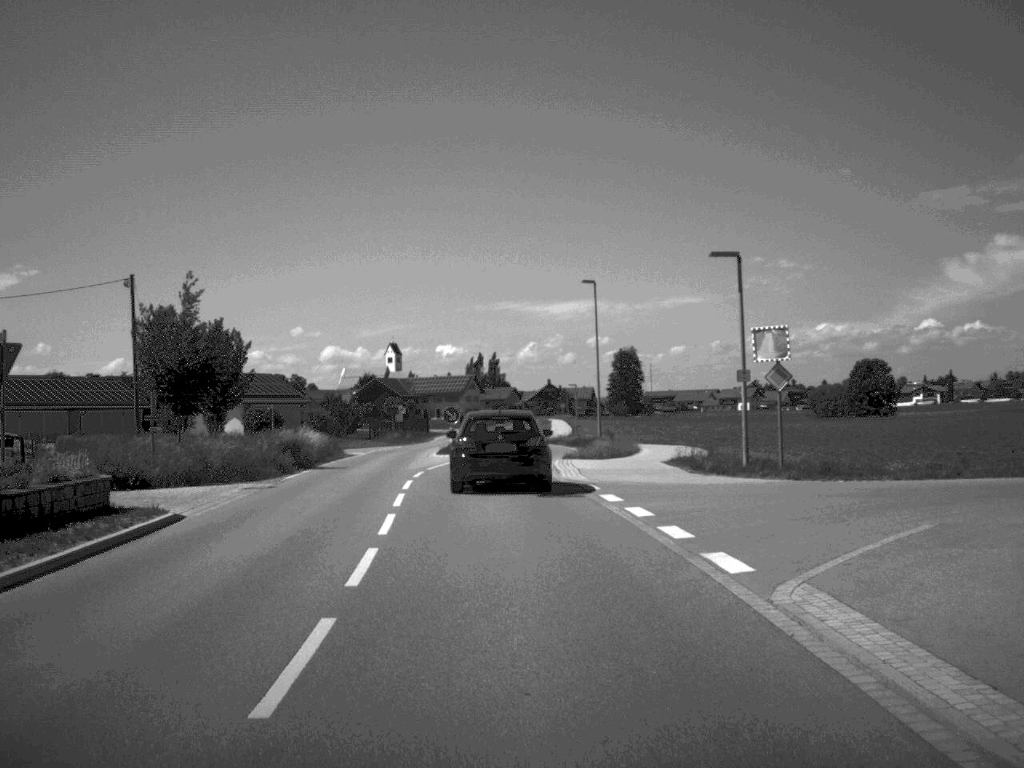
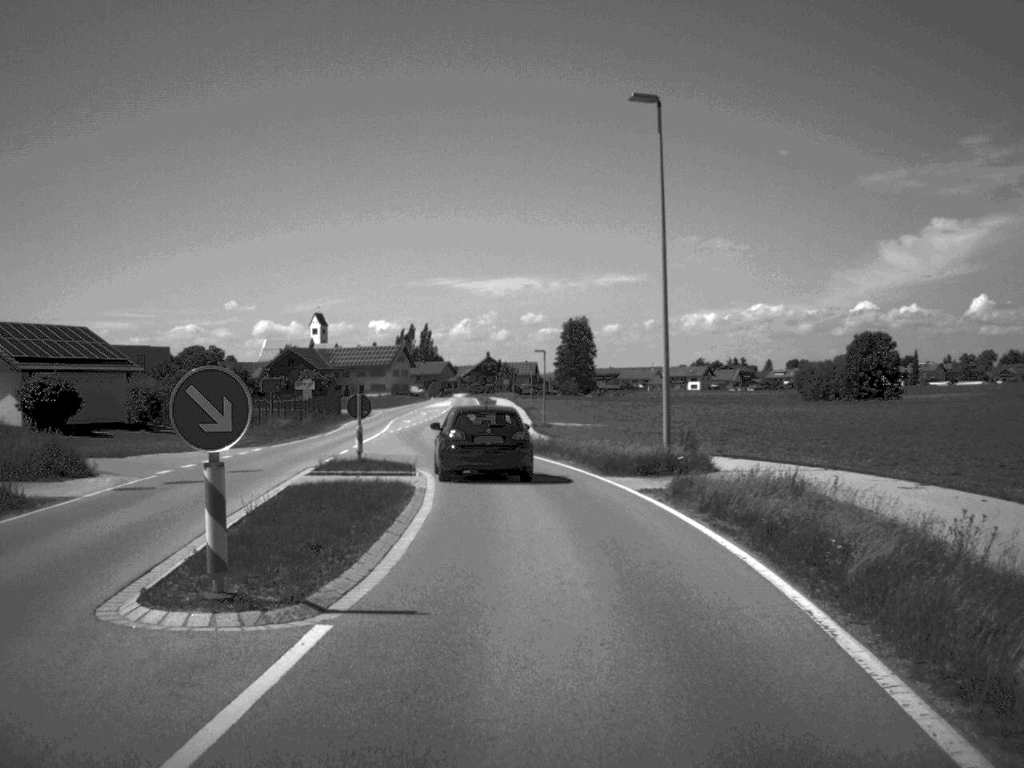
(-0.9, +35.5) m; +3°
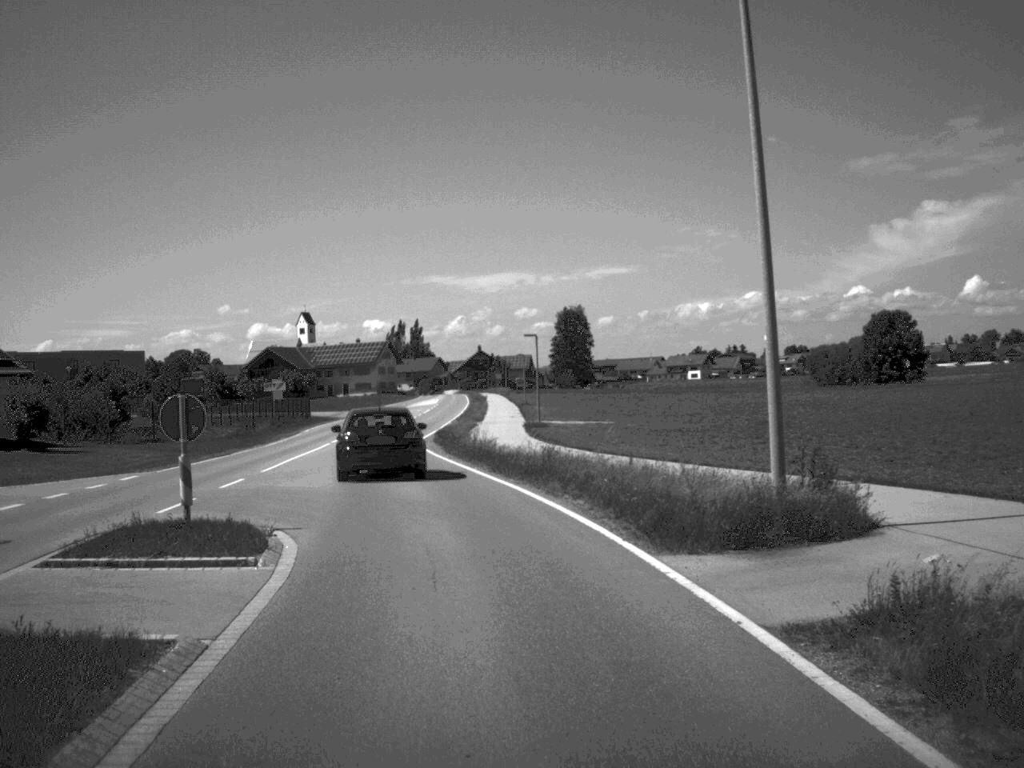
(+0.2, +13.9) m; 0°
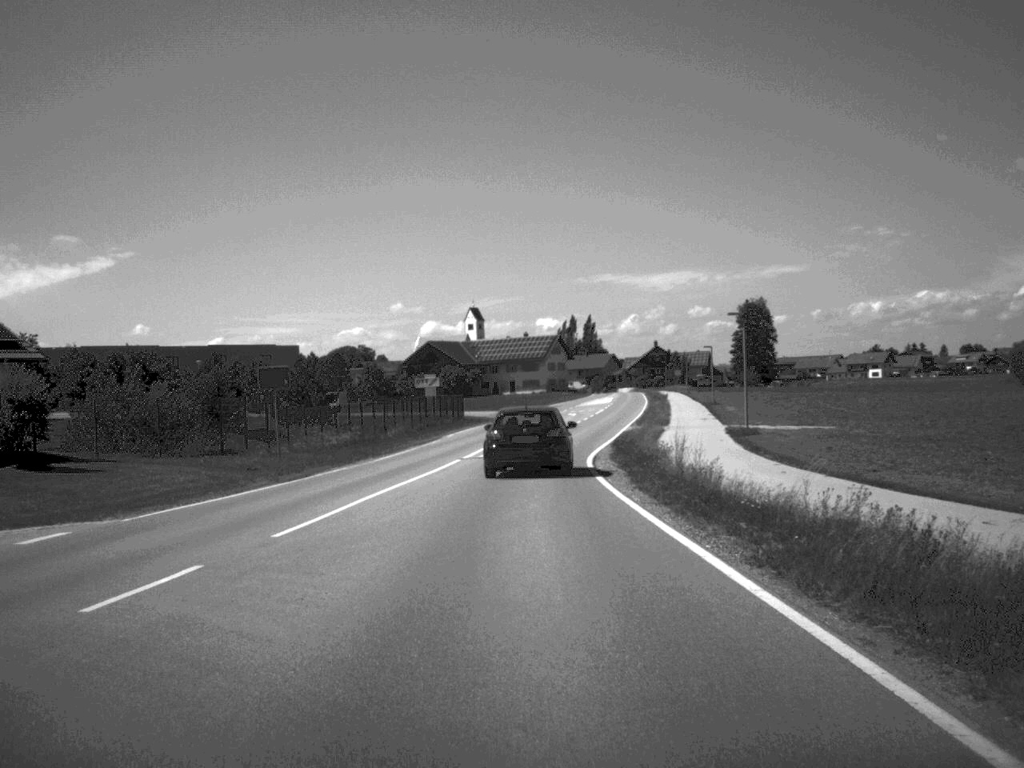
(-1.1, +15.4) m; -8°
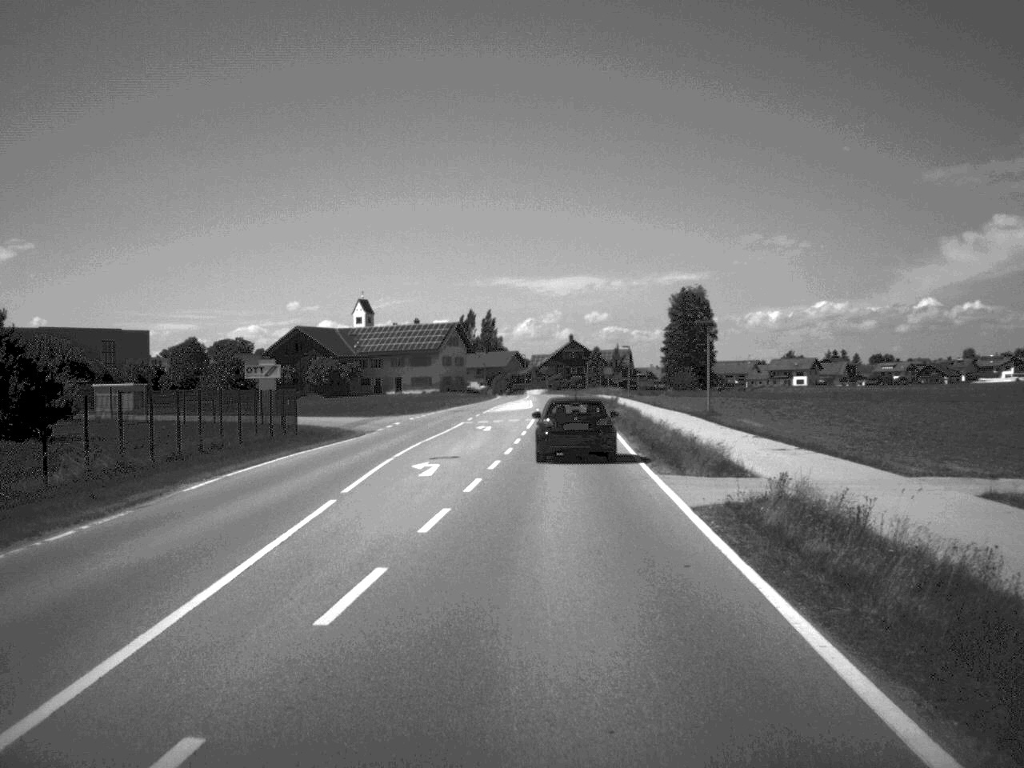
(+0.6, +38.5) m; +5°
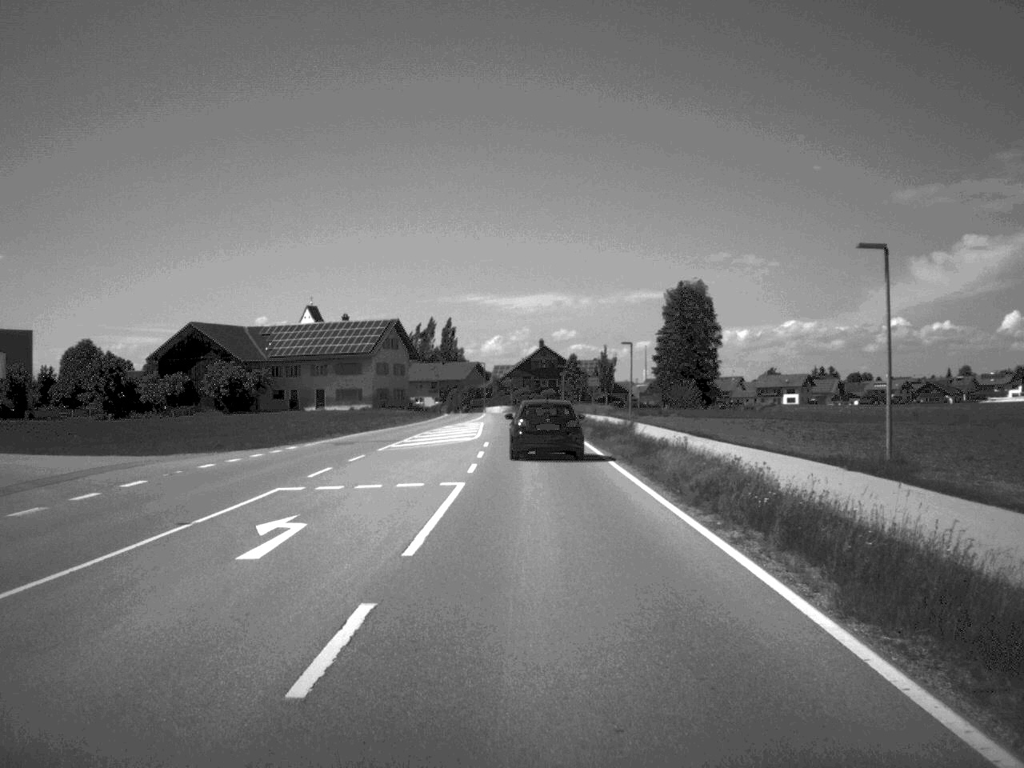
(+0.7, +37.1) m; +1°
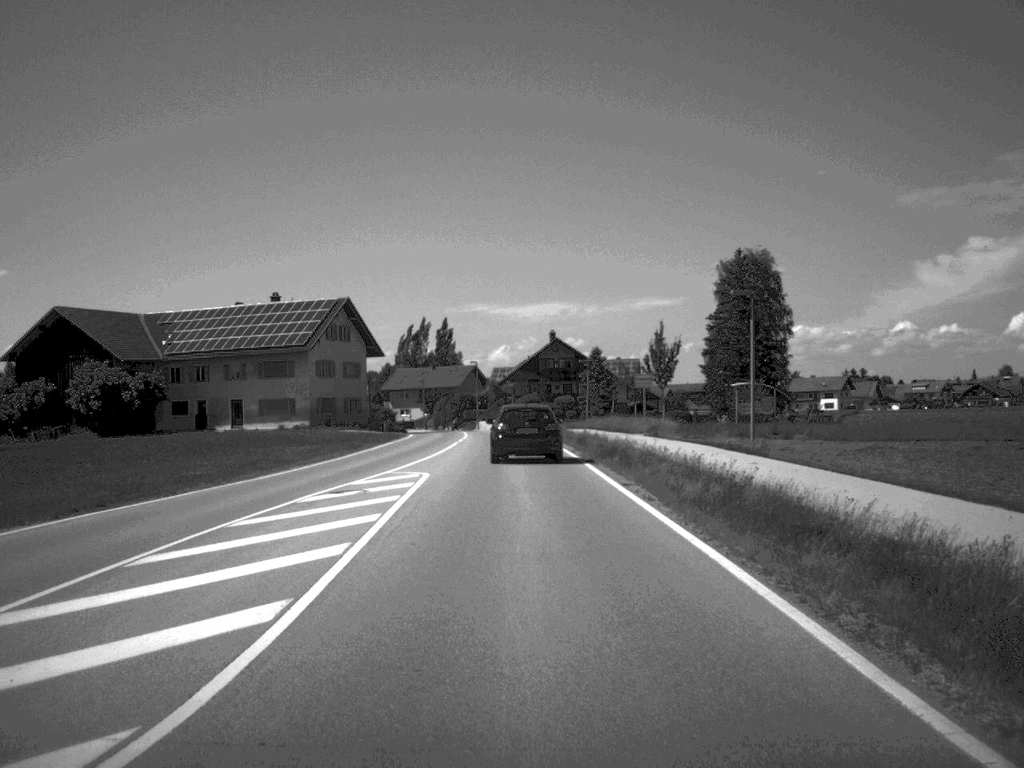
(-0.1, +39.9) m; -1°
